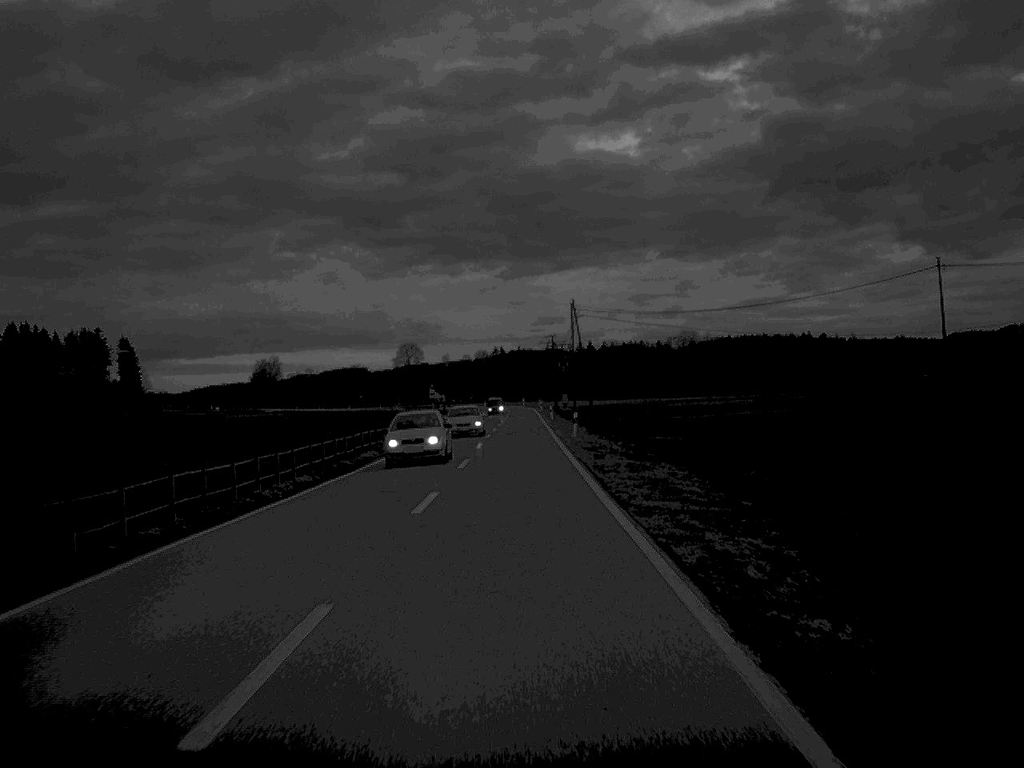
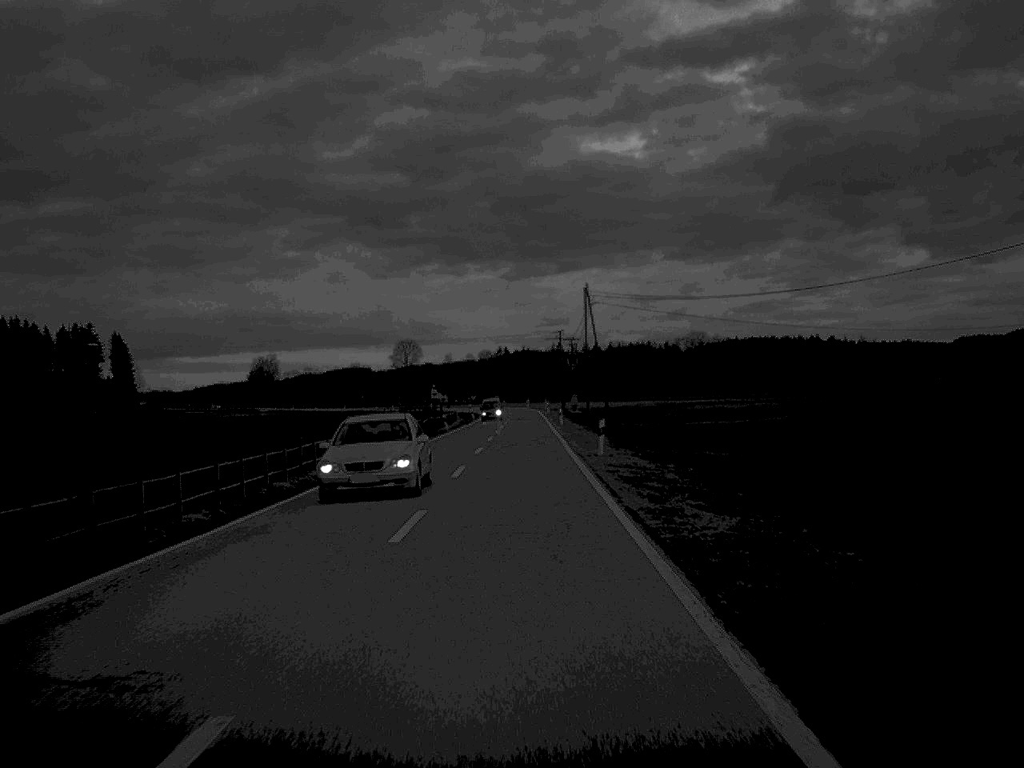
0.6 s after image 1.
(0.0, +15.9) m; 0°
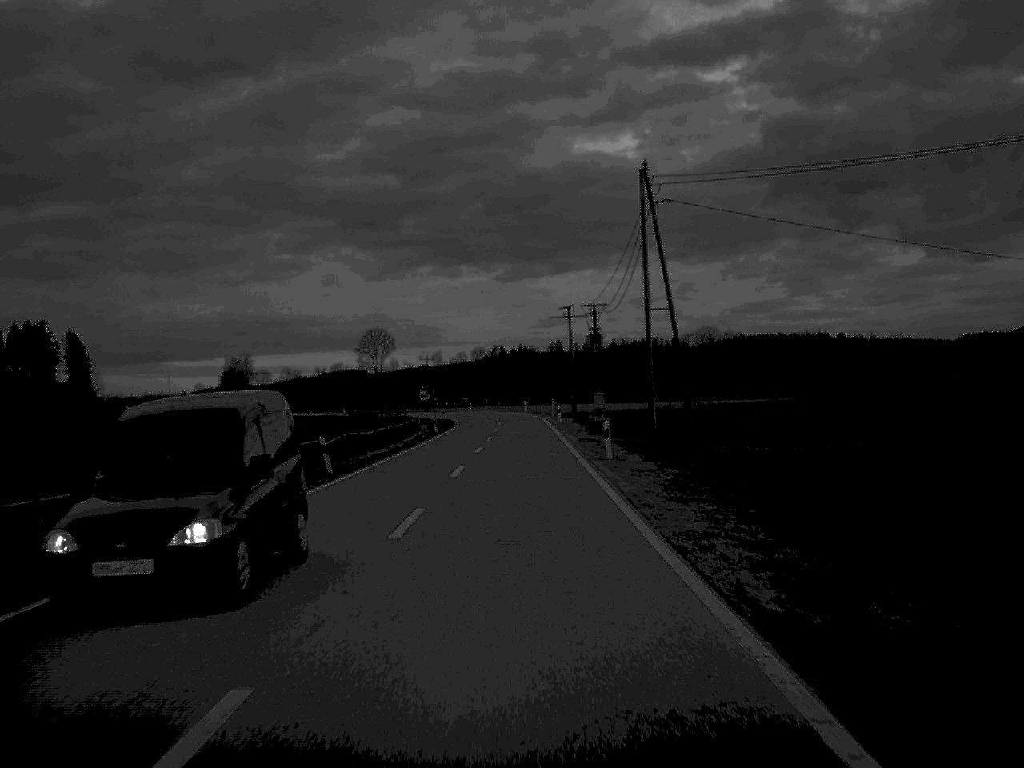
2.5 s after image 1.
(0.0, +48.4) m; 0°
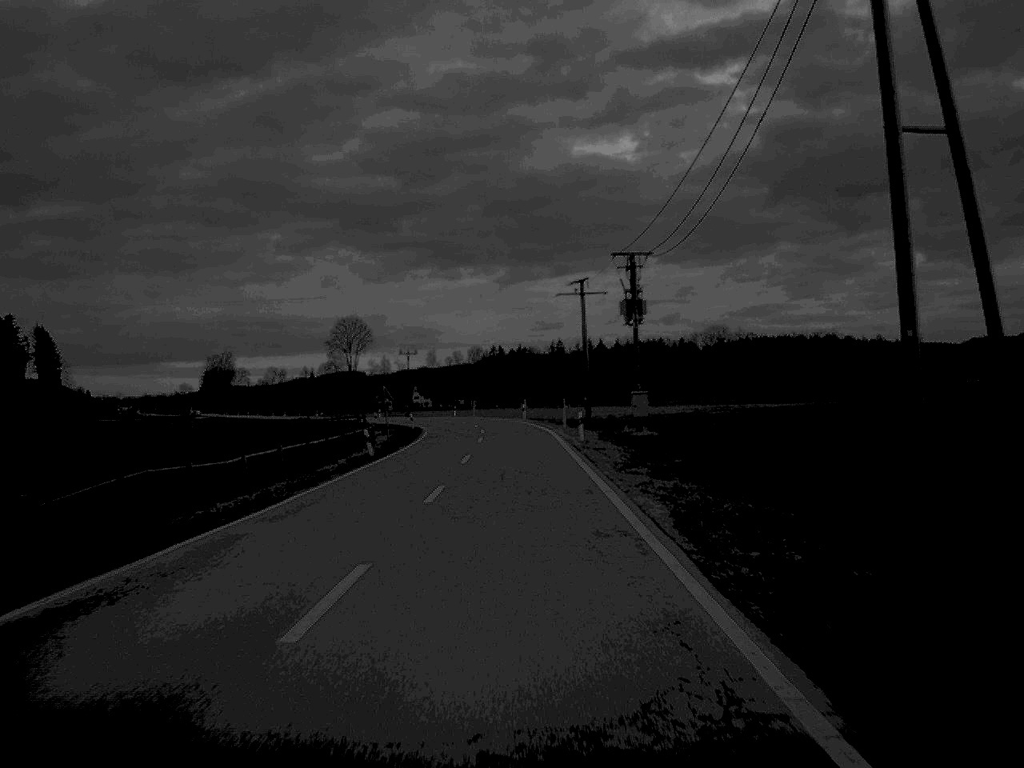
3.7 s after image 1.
(0.0, +30.9) m; 0°
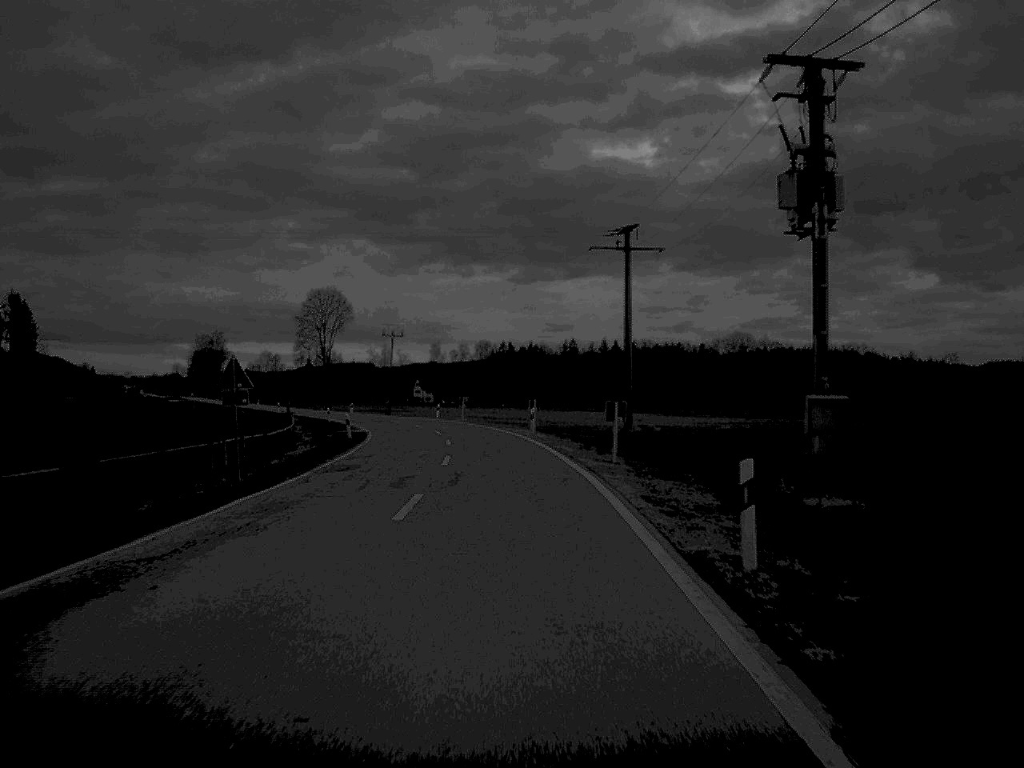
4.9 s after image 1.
(0.0, +32.3) m; 0°
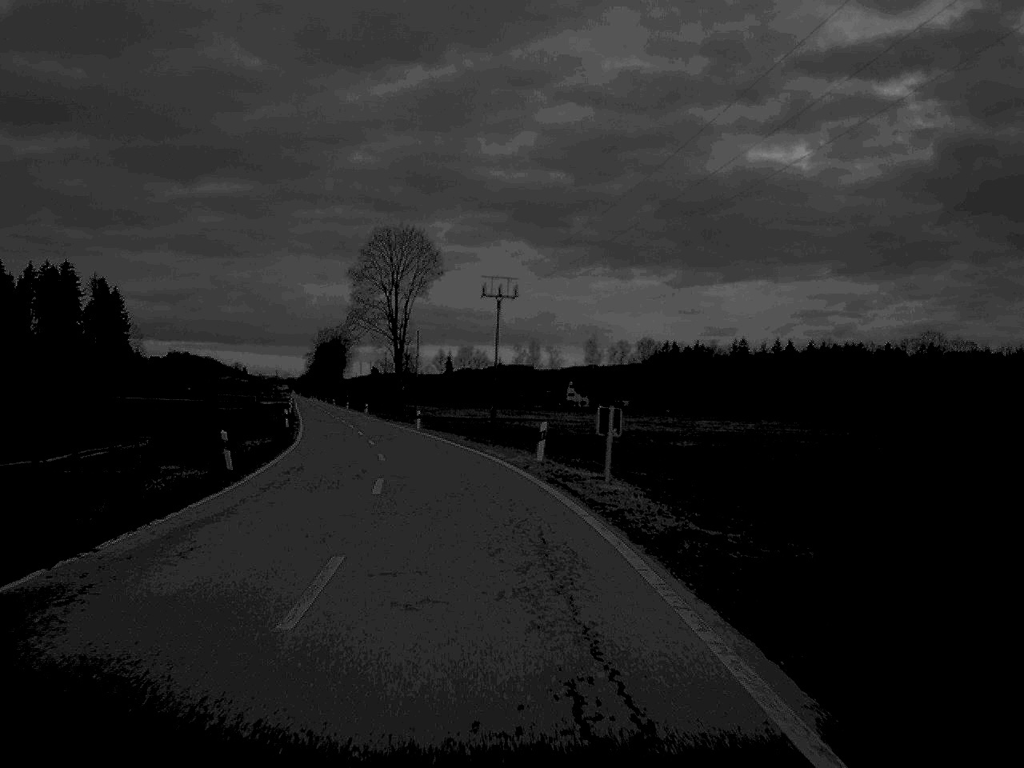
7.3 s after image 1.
(-2.4, +56.6) m; -7°
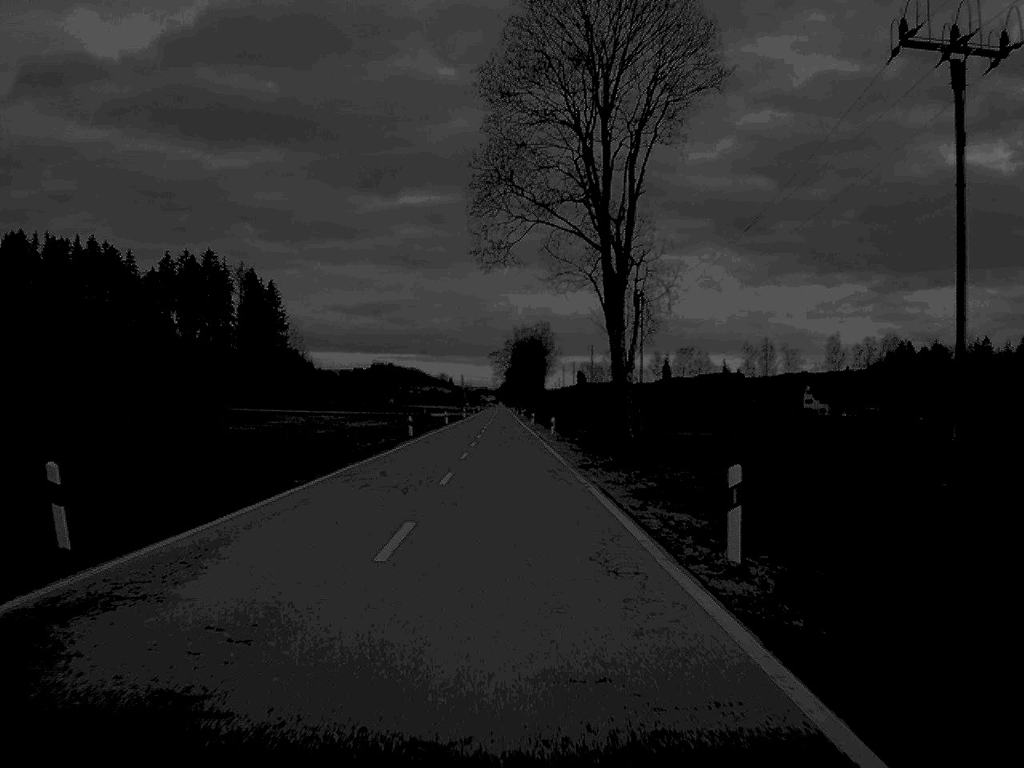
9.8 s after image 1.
(-5.7, +57.2) m; -9°
